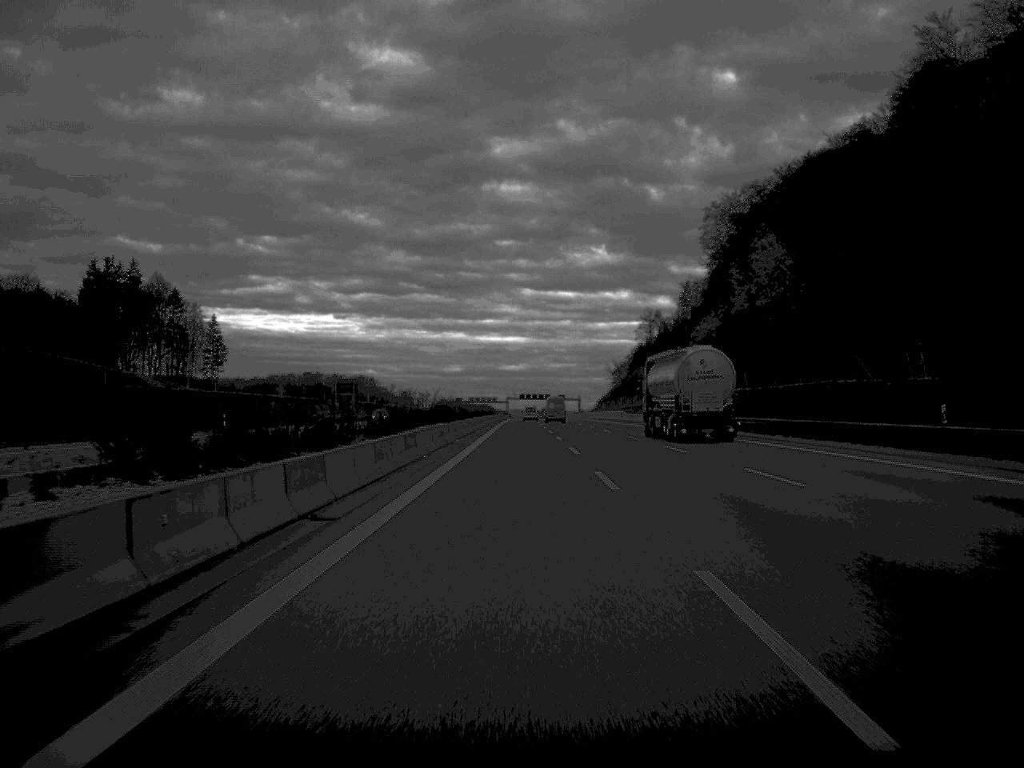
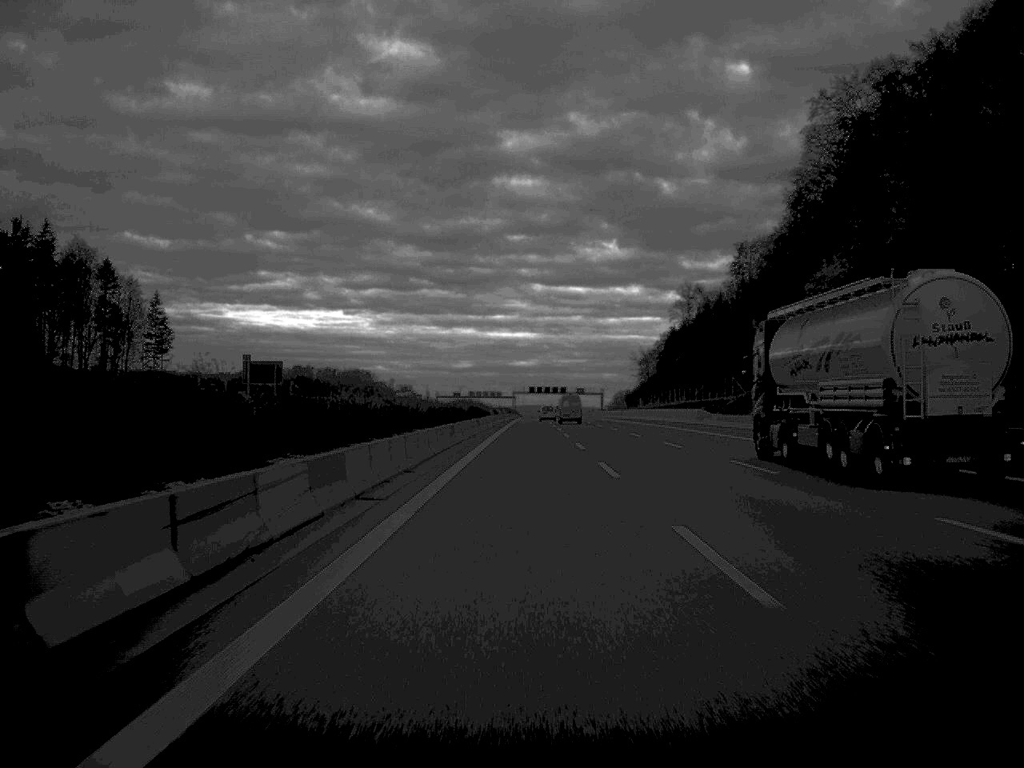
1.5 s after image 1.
(-0.3, +65.8) m; 0°
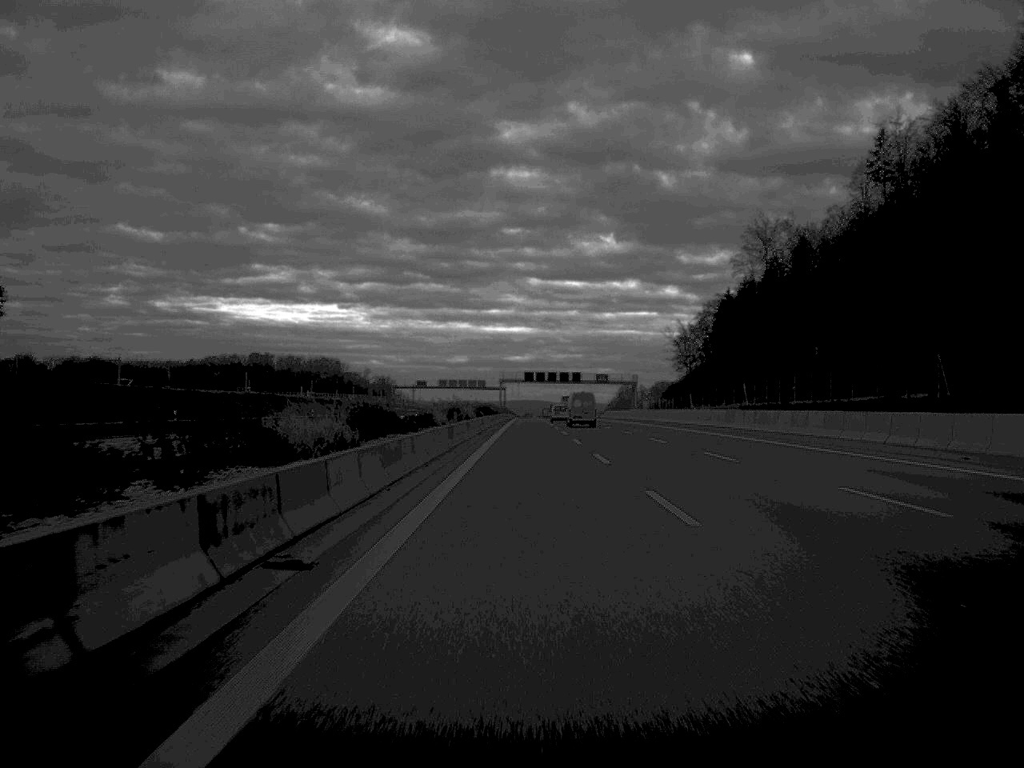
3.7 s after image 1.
(+0.1, +99.0) m; 0°
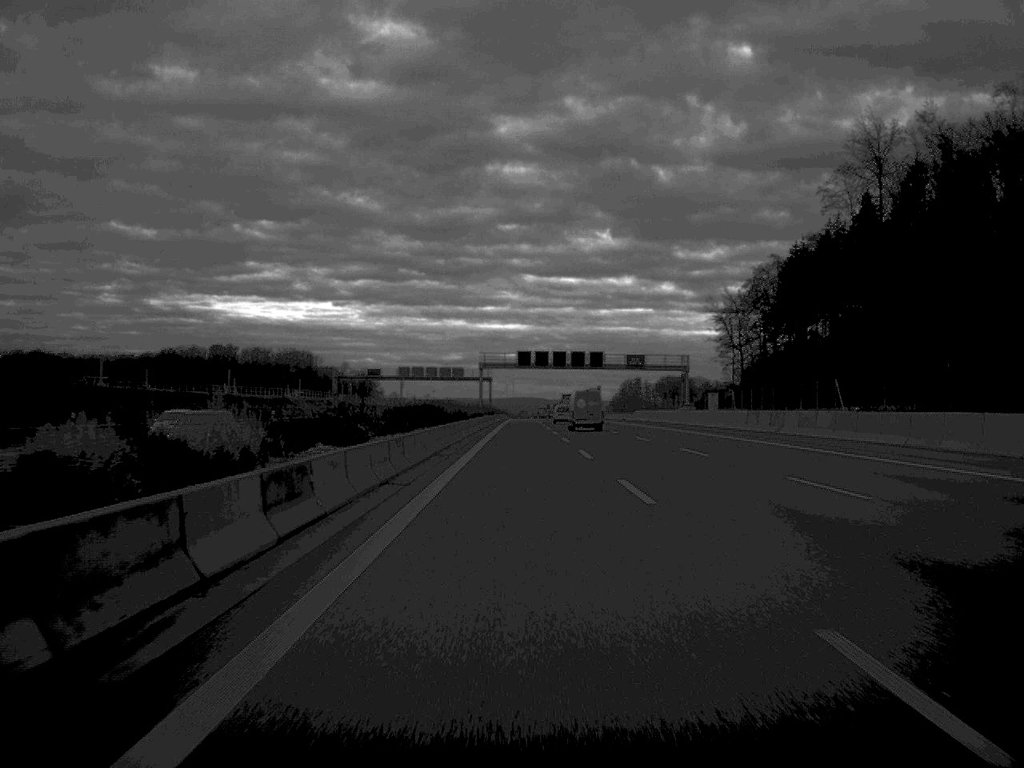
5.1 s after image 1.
(+0.1, +66.2) m; 0°
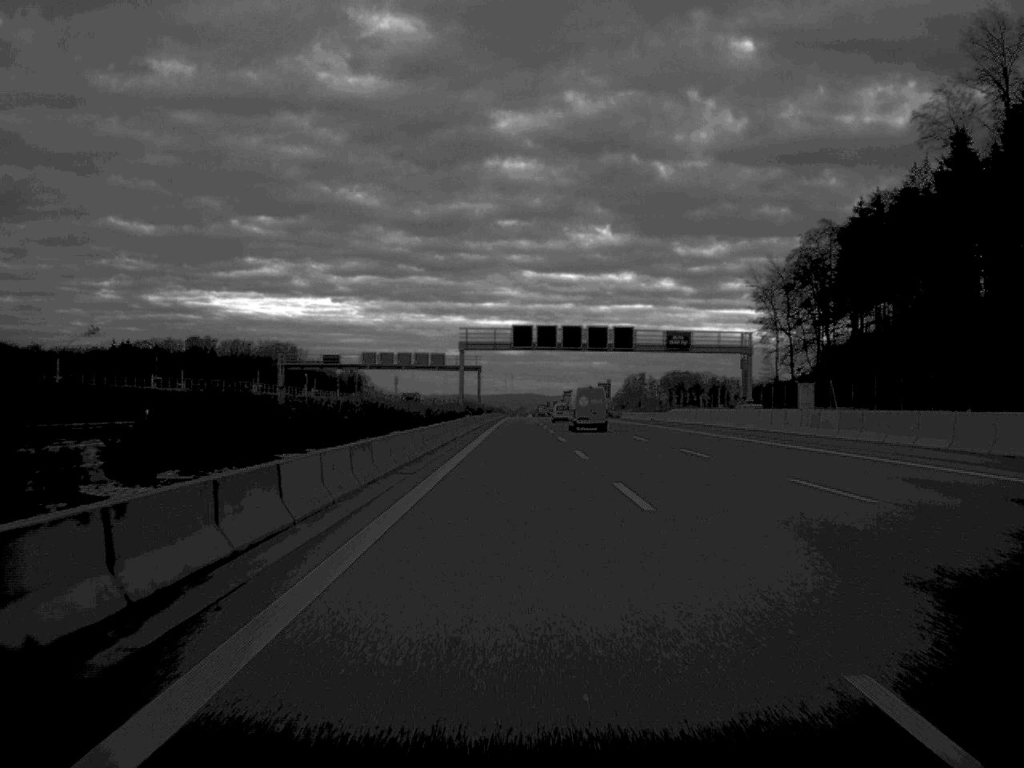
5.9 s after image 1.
(0.0, +36.2) m; 0°
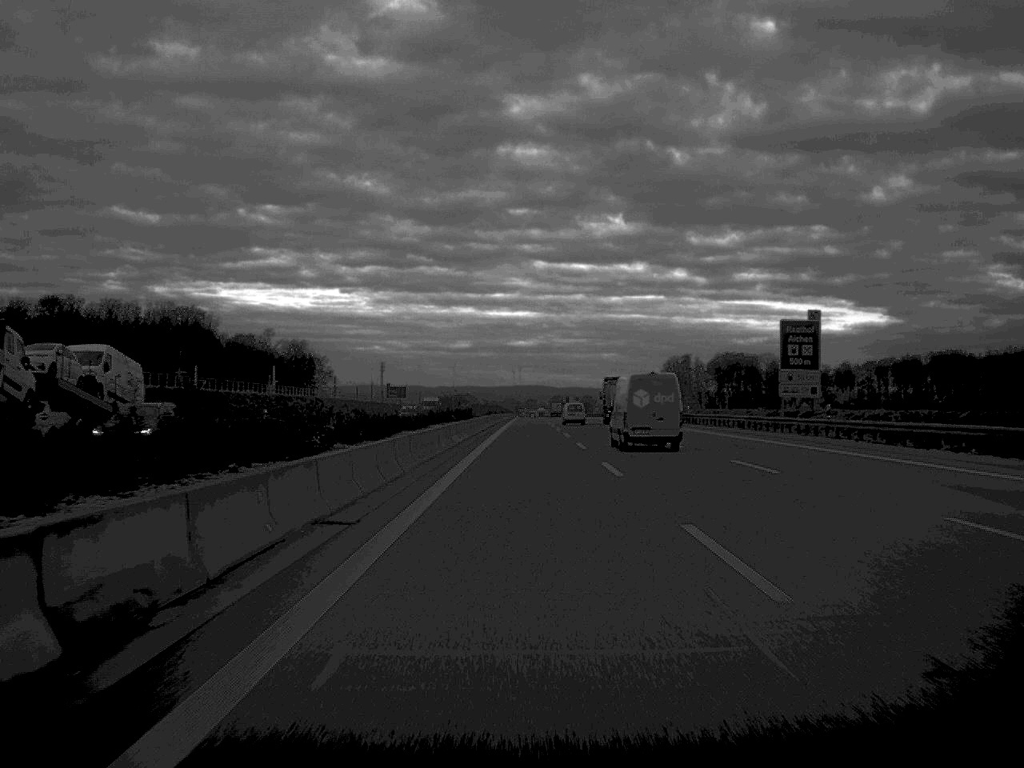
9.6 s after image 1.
(-0.9, +166.2) m; 0°
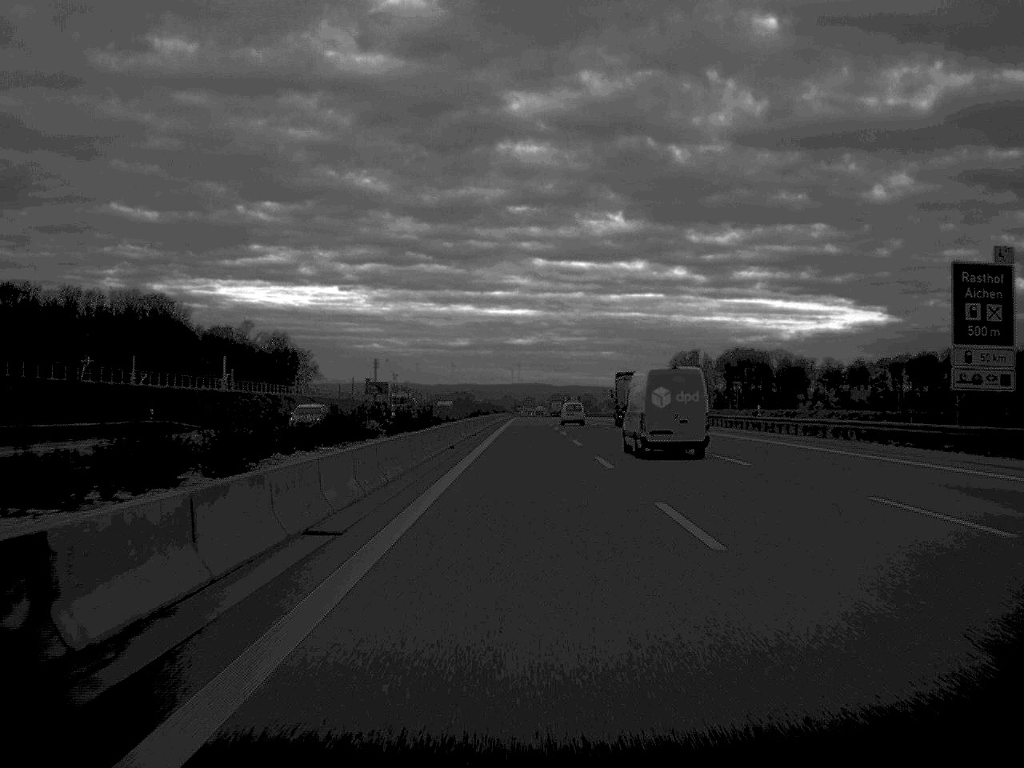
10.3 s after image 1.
(0.0, +31.7) m; 0°
